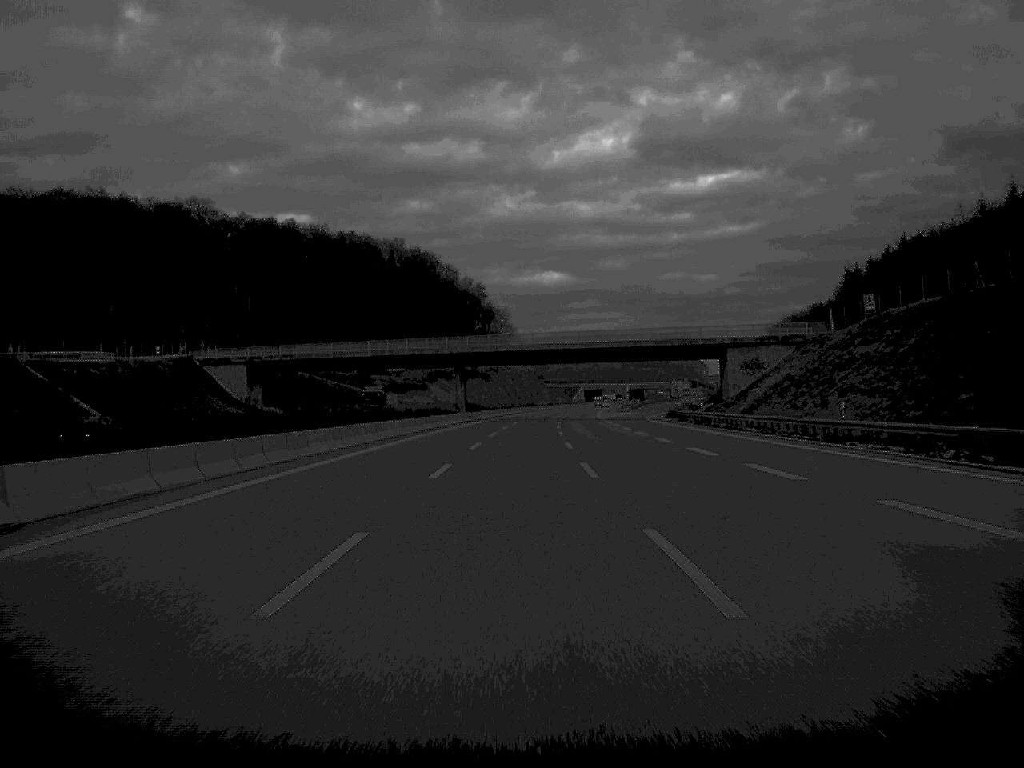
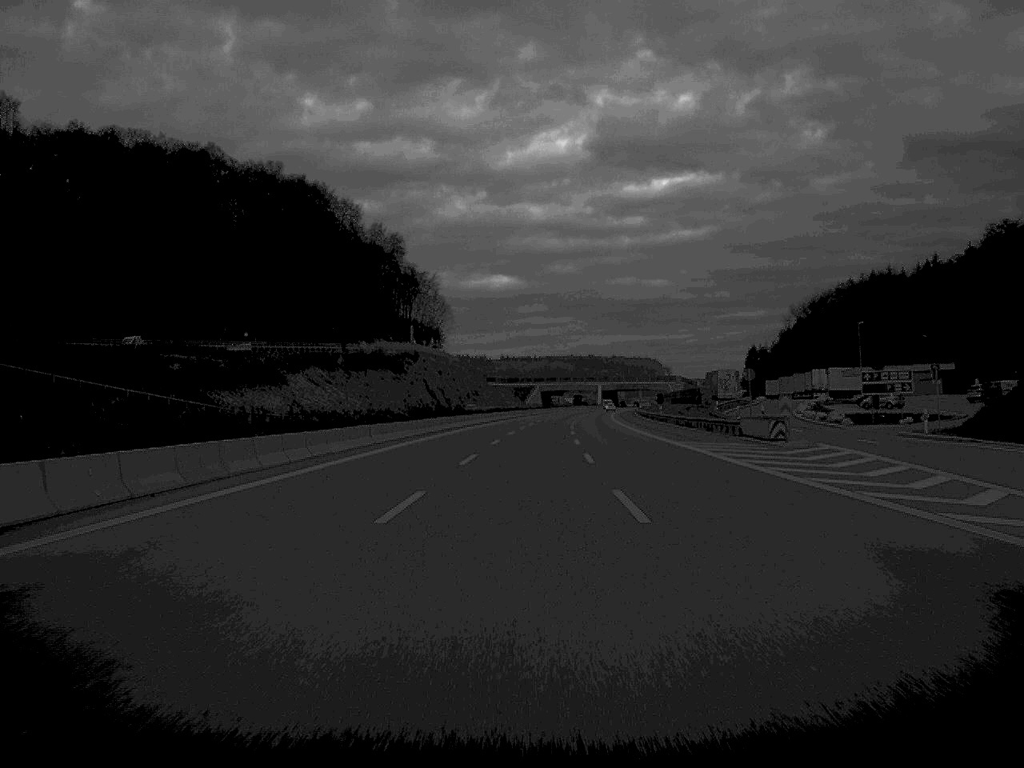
(+2.4, +134.5) m; +3°
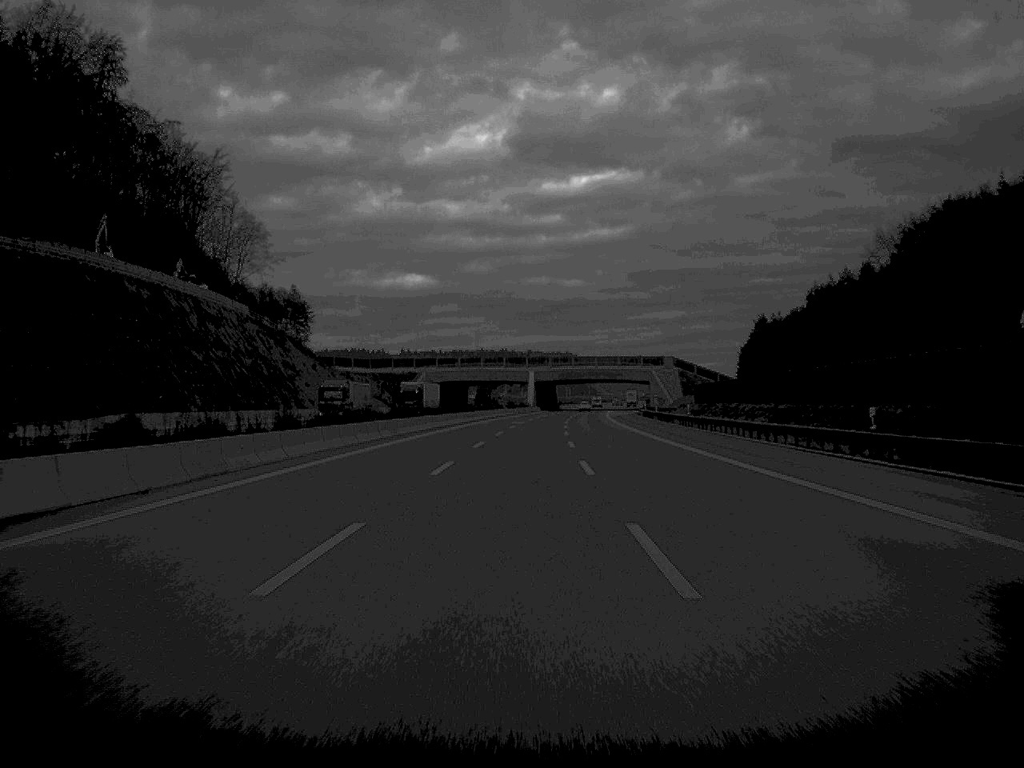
(+5.9, +166.3) m; +4°
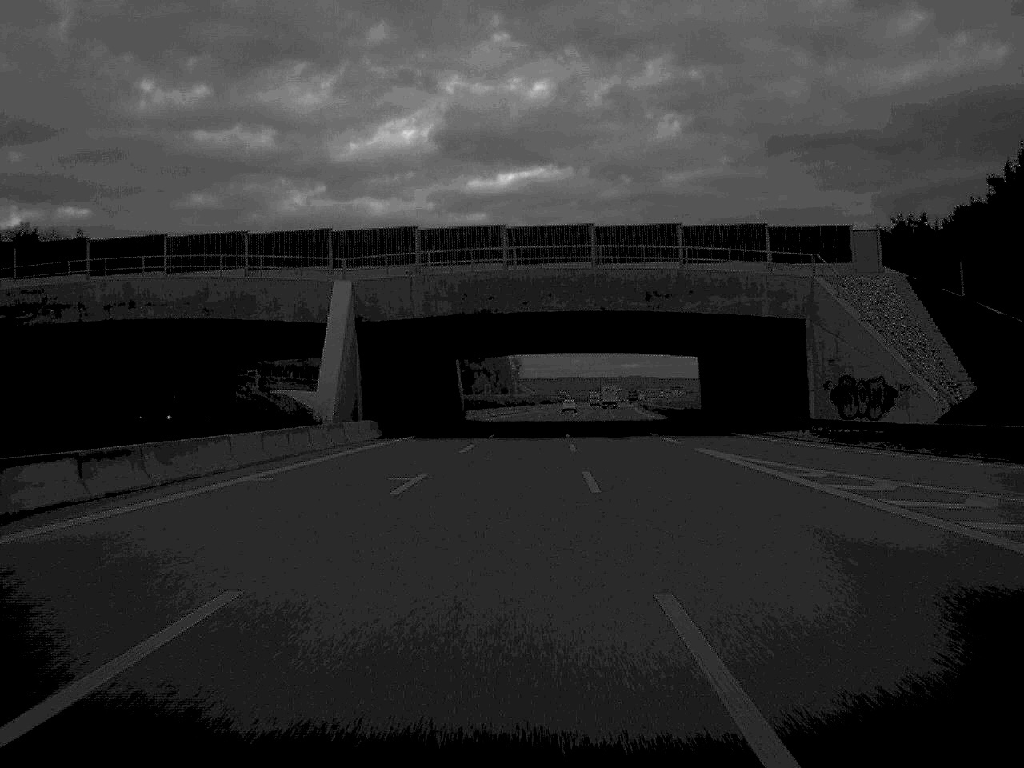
(+5.5, +165.8) m; +4°
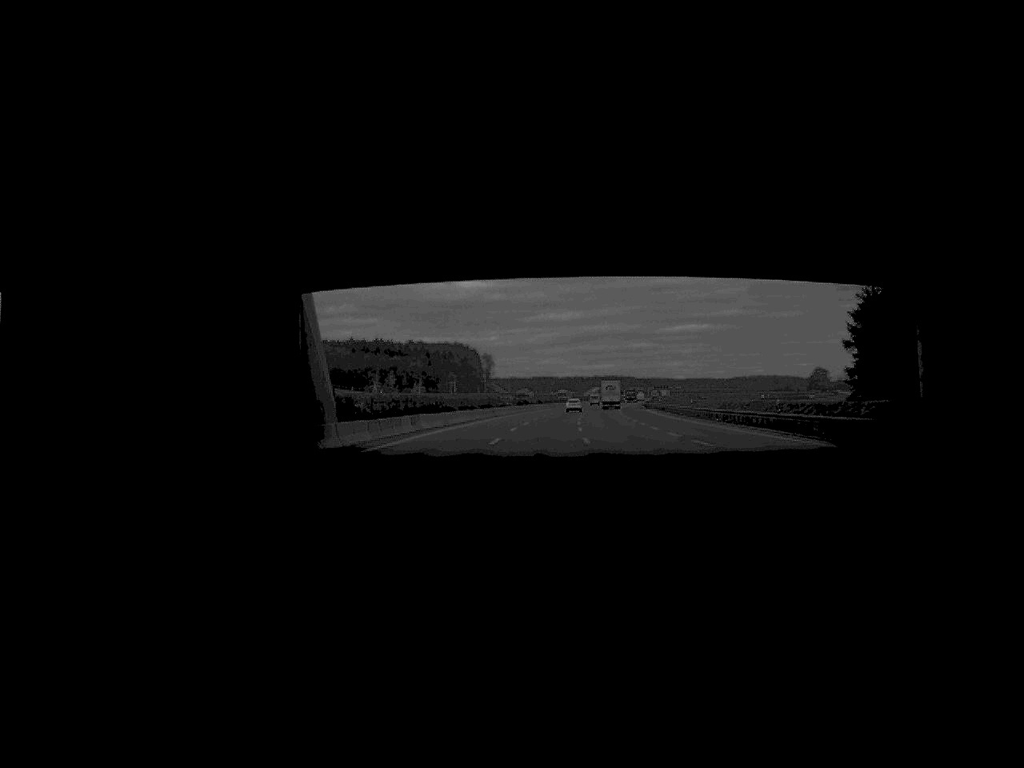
(+0.6, +65.4) m; +1°
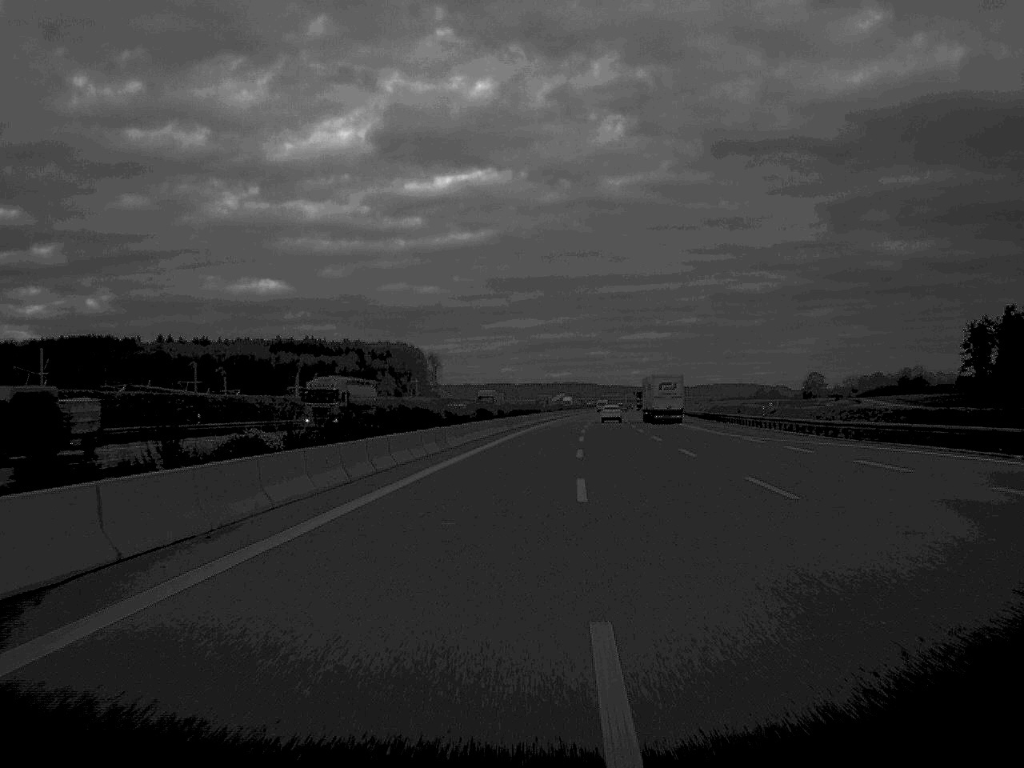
(+2.1, +132.1) m; +2°
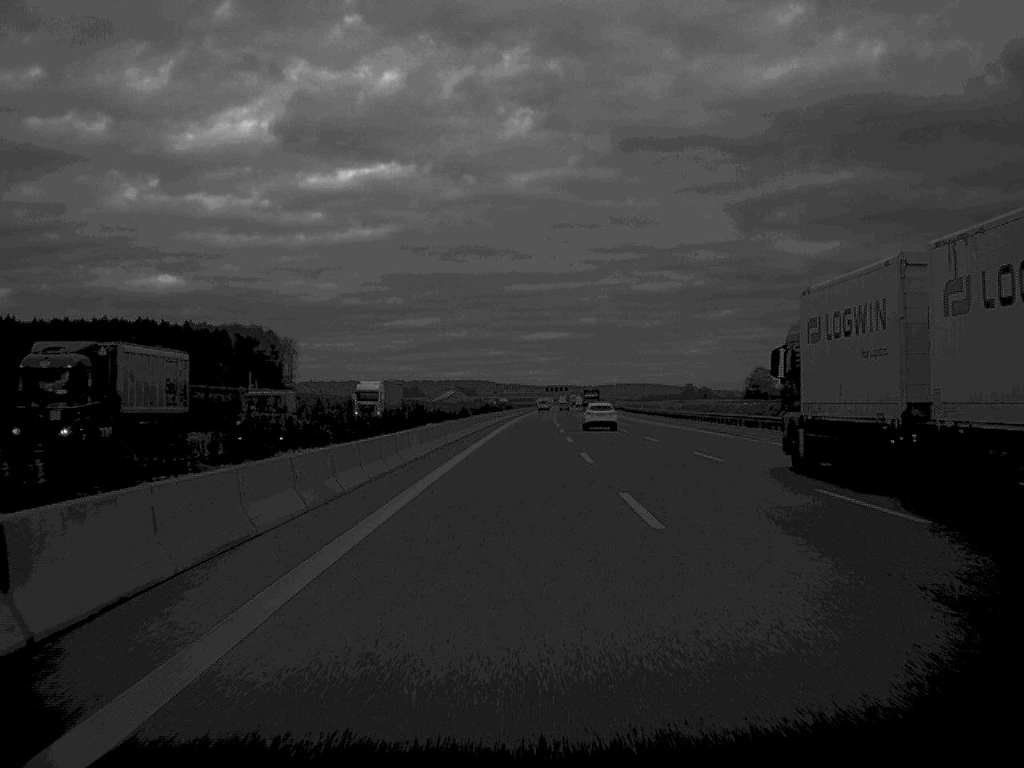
(+7.8, +165.2) m; +5°
